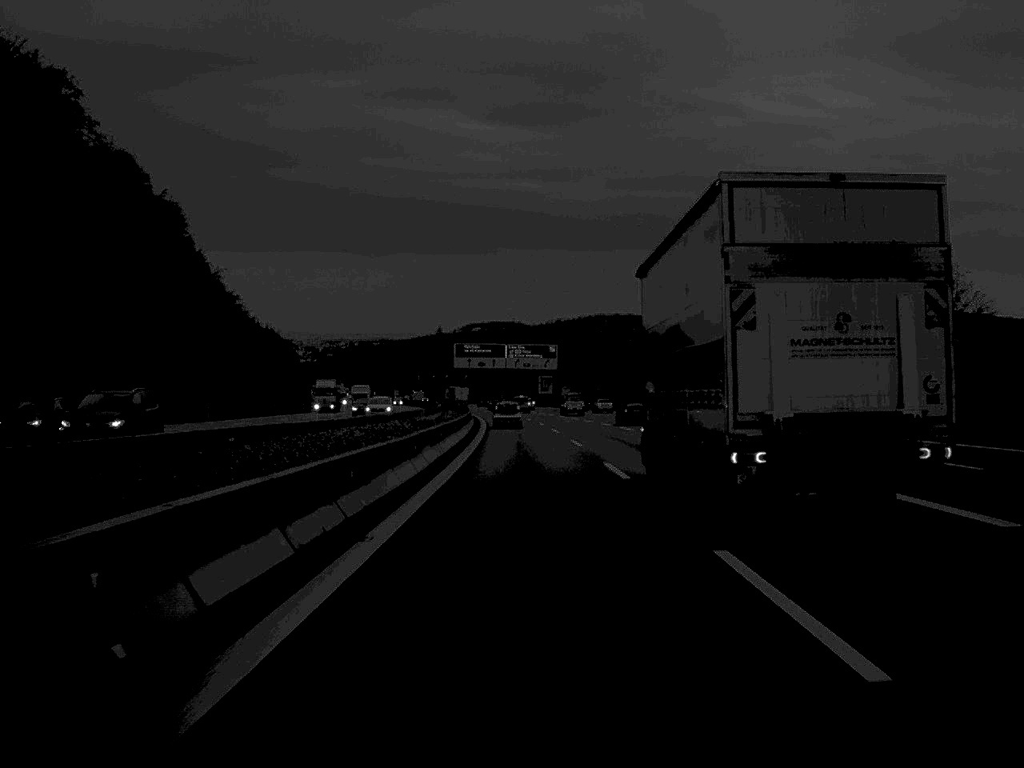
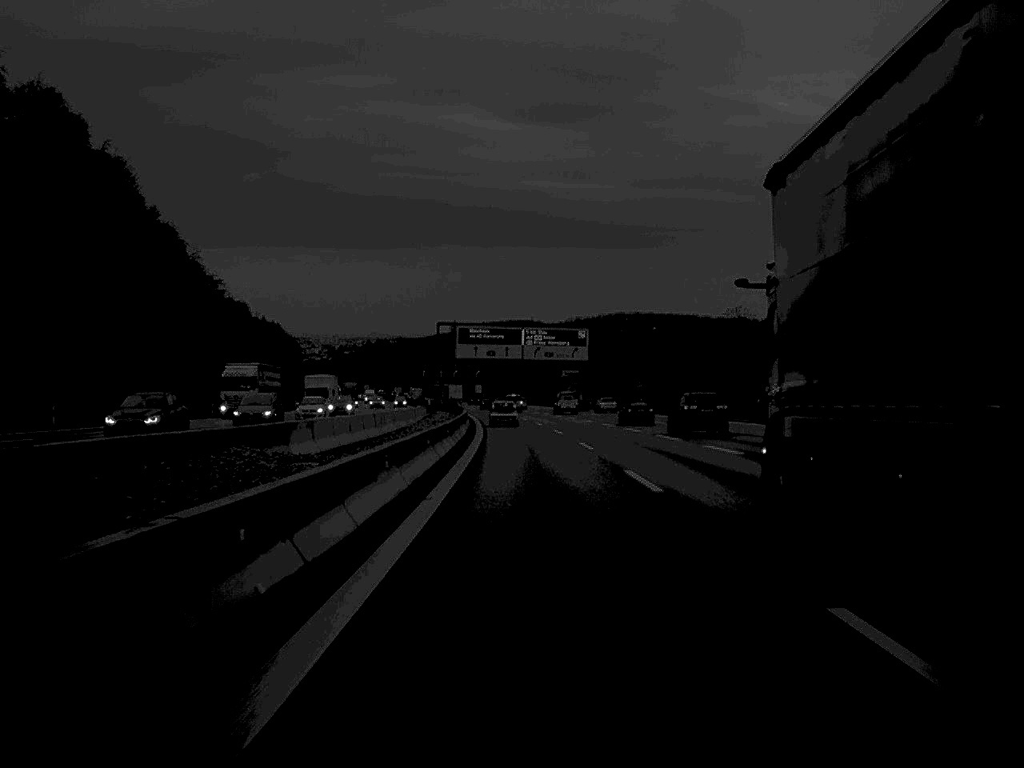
(-0.4, +39.3) m; -1°
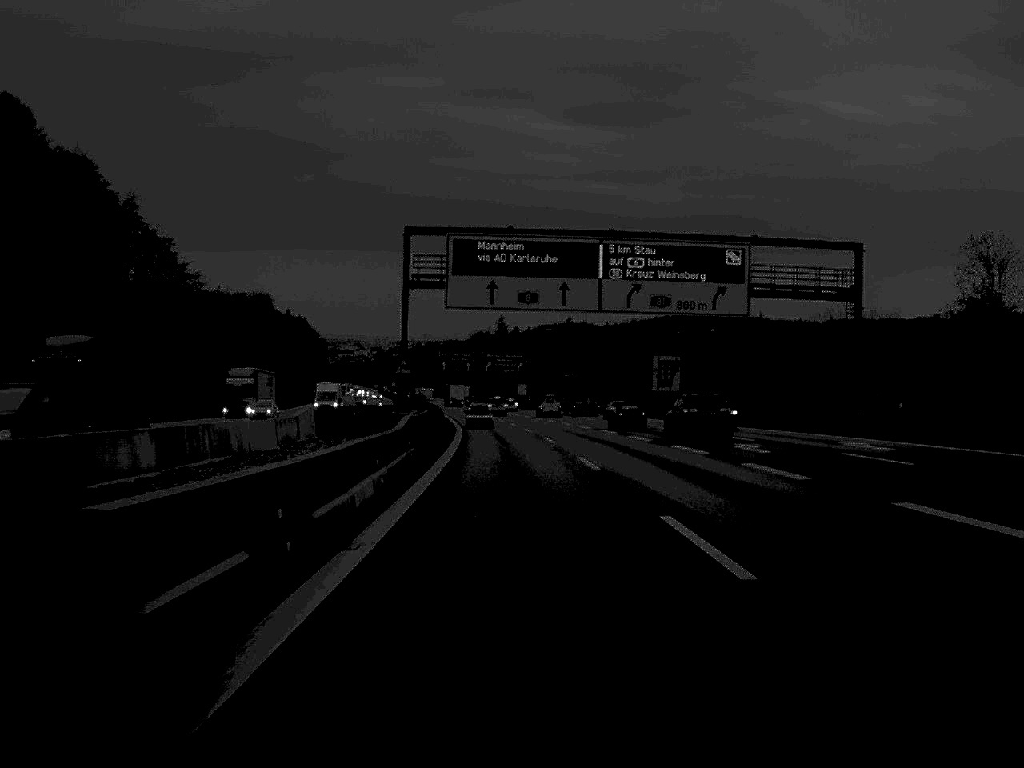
(-1.4, +81.3) m; -2°
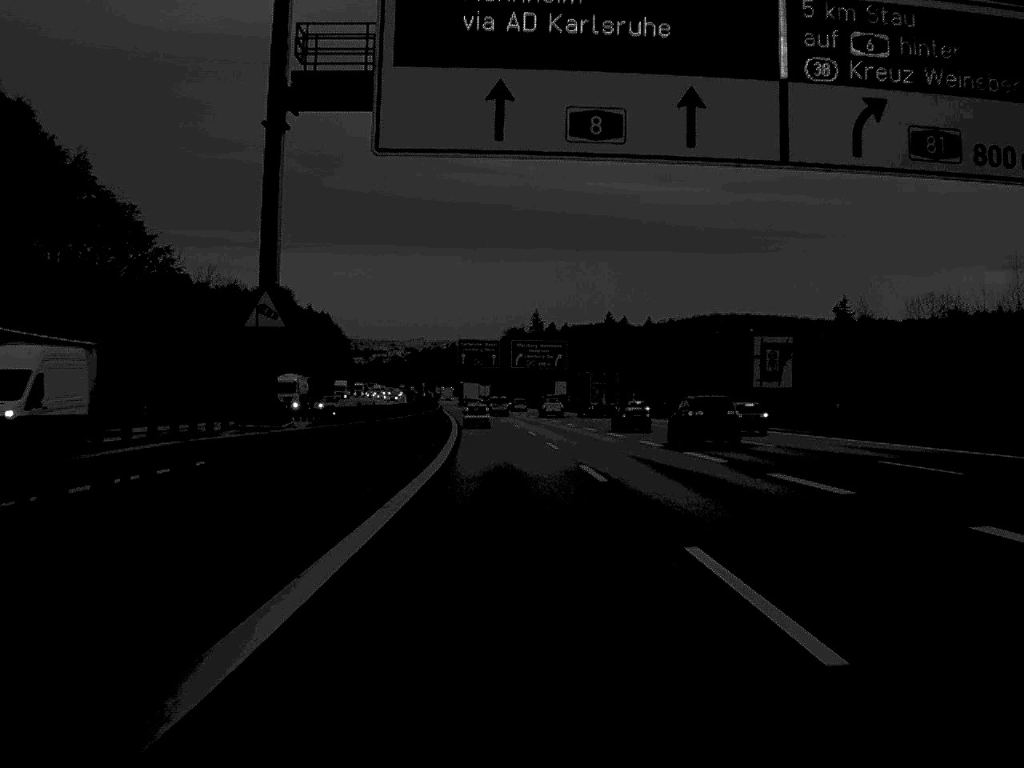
(-0.5, +39.3) m; -2°
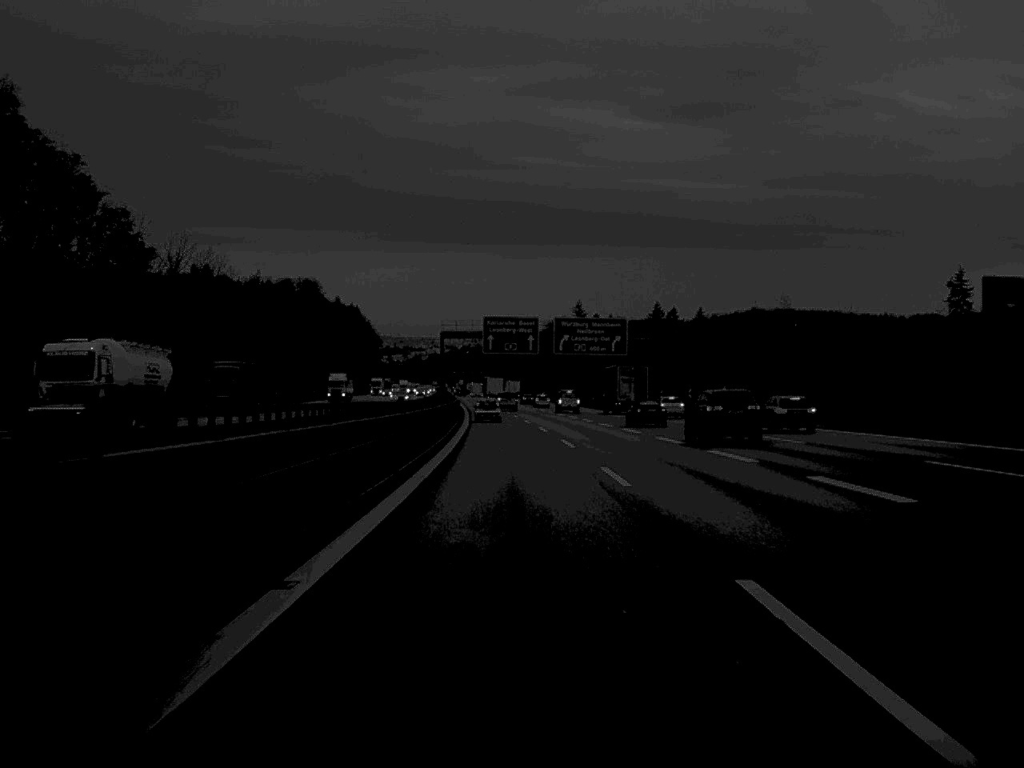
(-0.6, +38.4) m; -2°
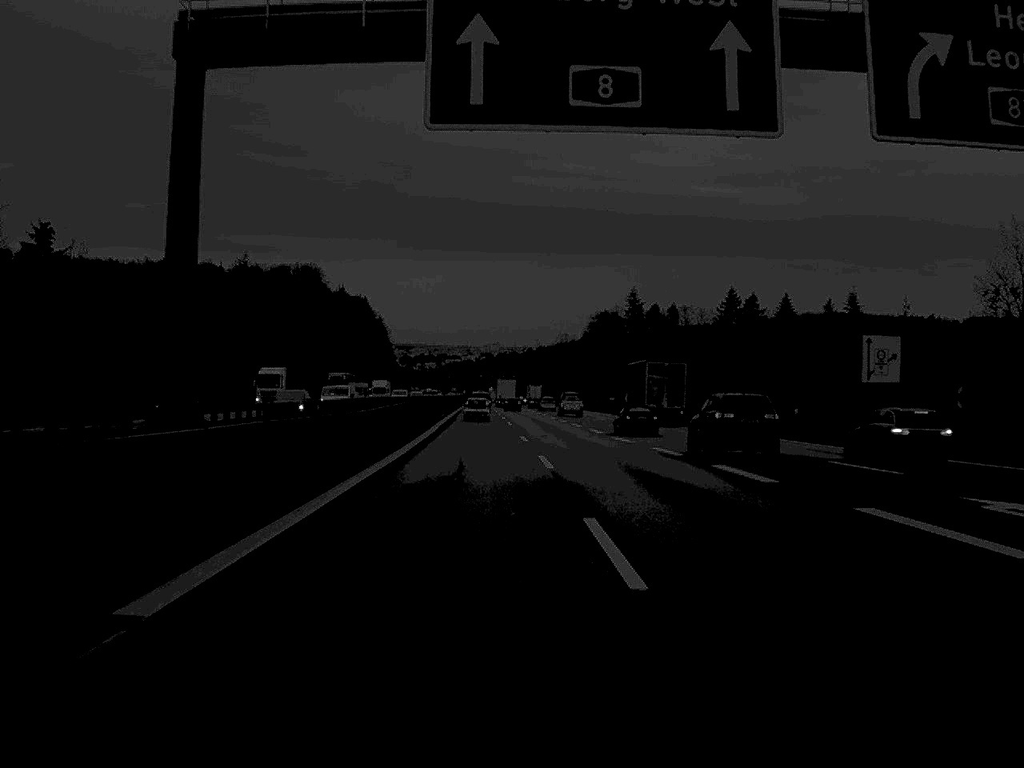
(-1.9, +101.6) m; -2°
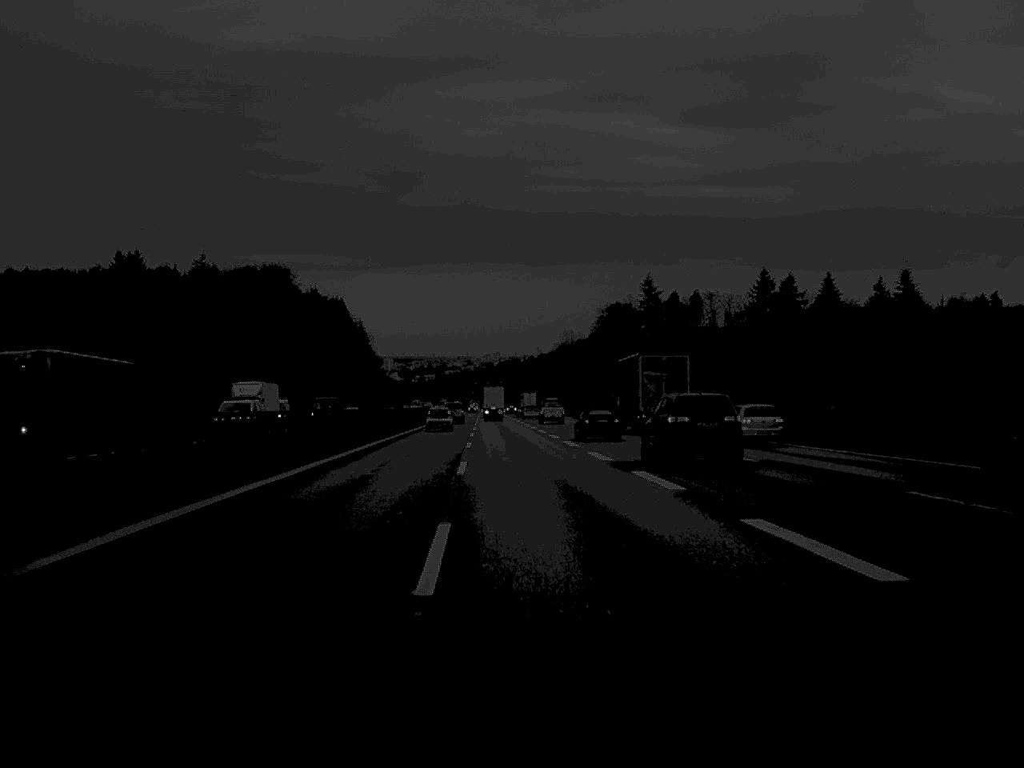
(0.0, +61.3) m; 0°
